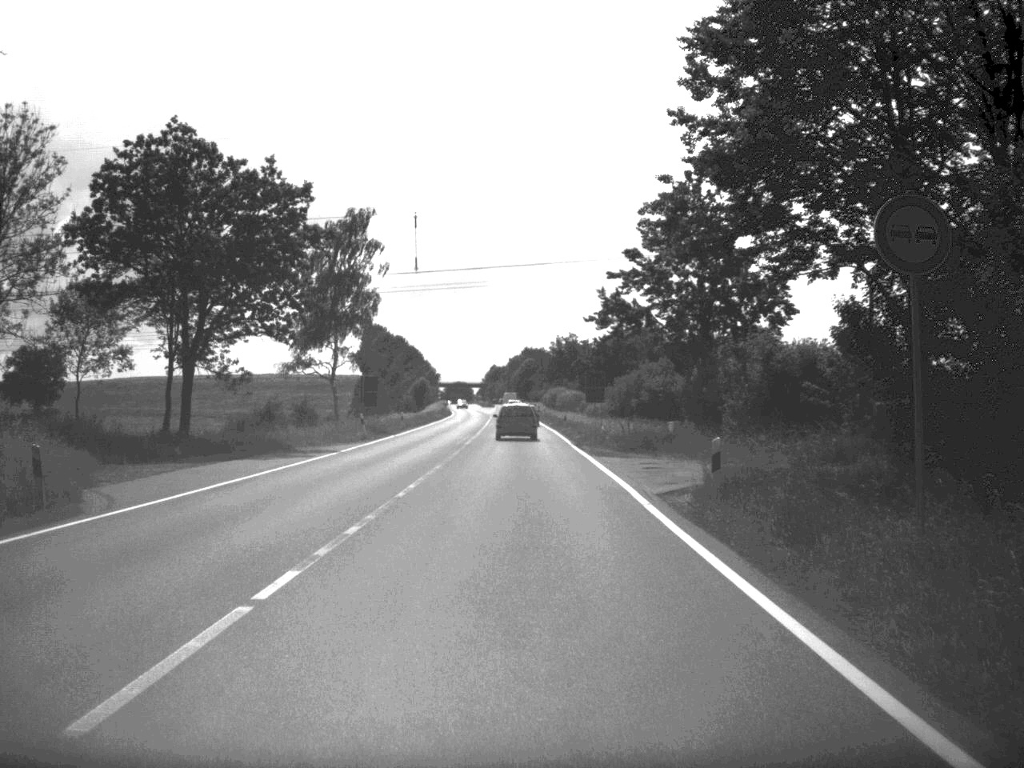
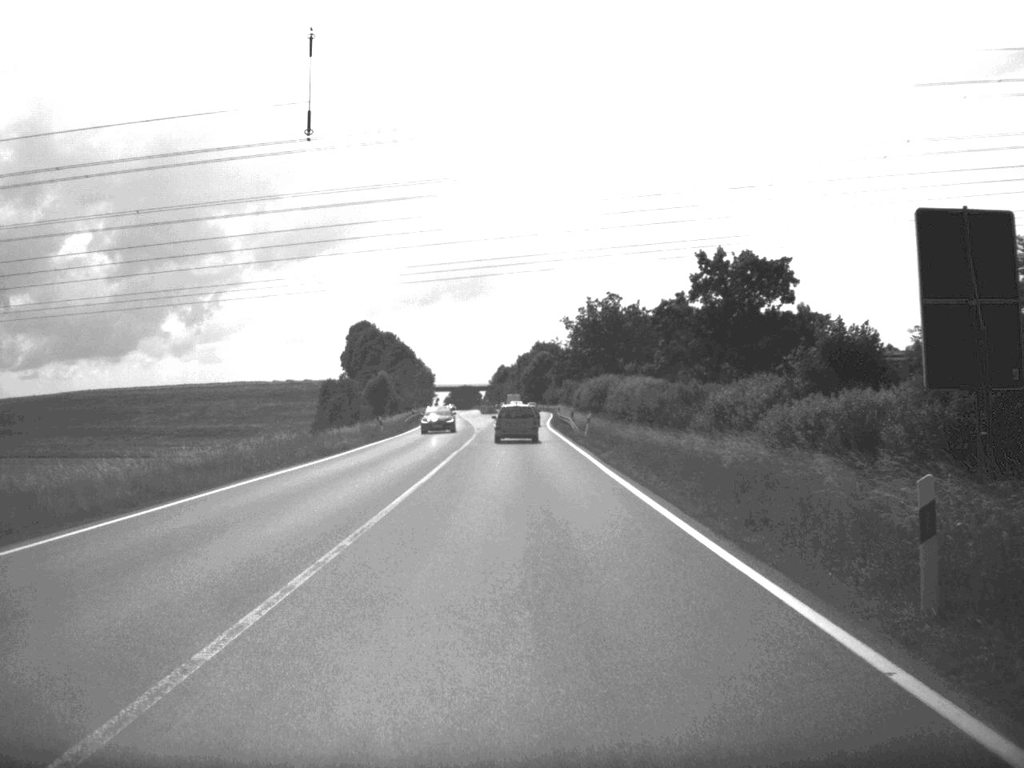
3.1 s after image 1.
(-0.5, +67.2) m; -1°
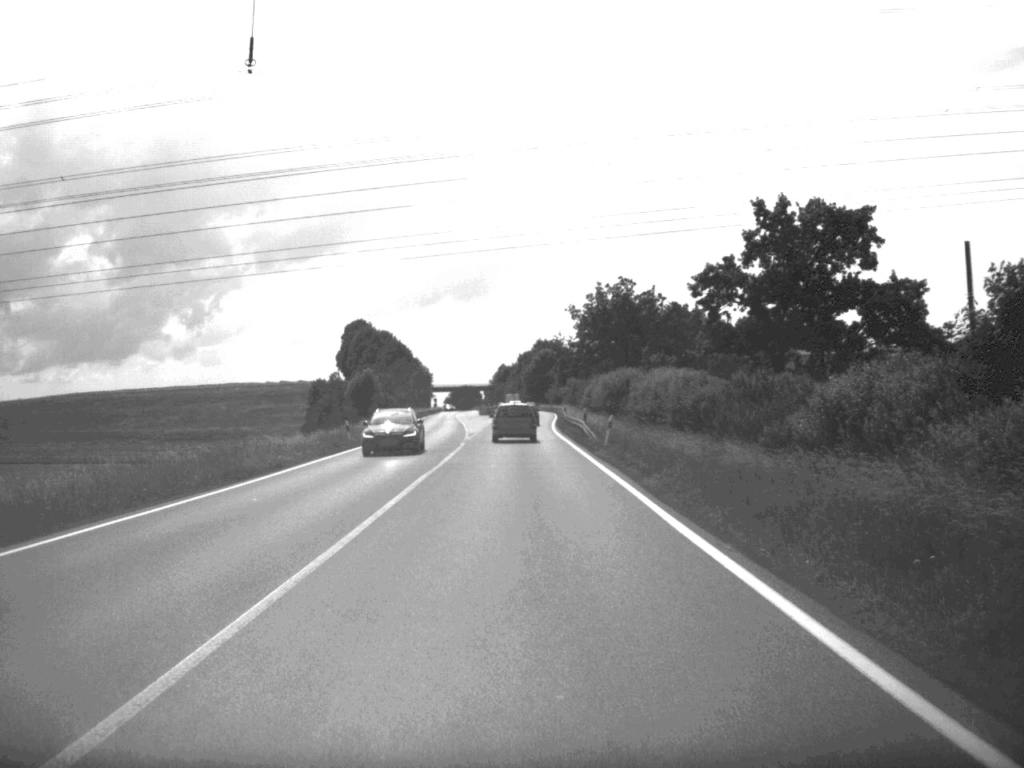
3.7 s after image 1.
(0.0, +13.1) m; 0°
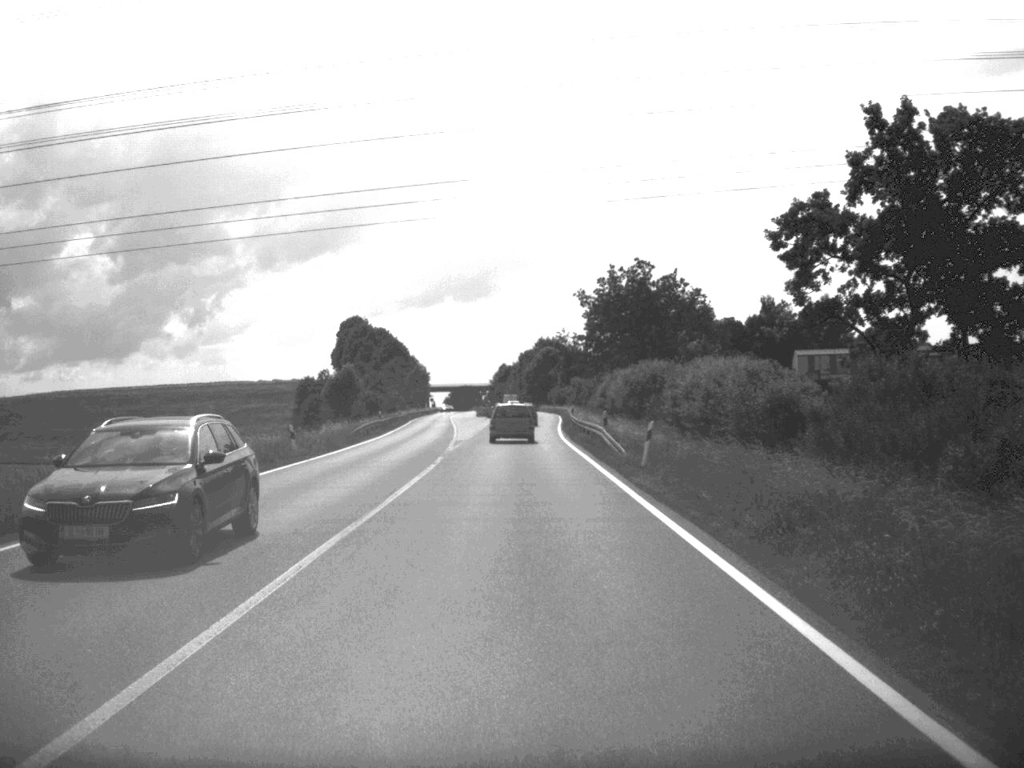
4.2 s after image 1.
(0.0, +13.3) m; 0°
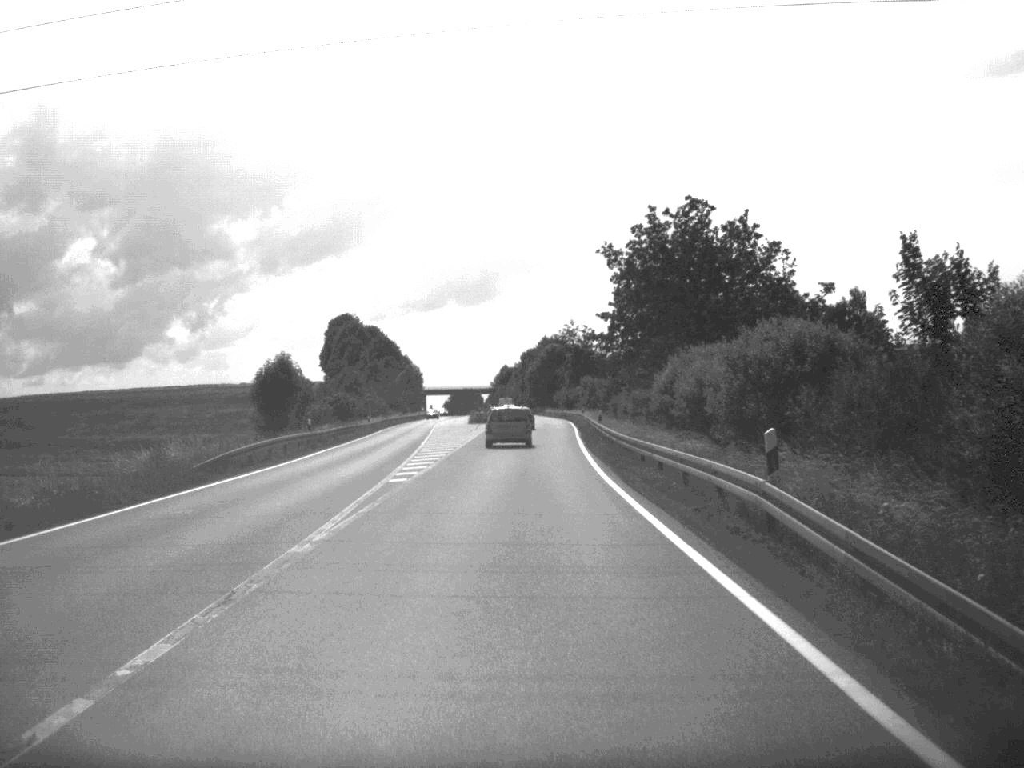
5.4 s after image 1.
(0.0, +27.6) m; 0°
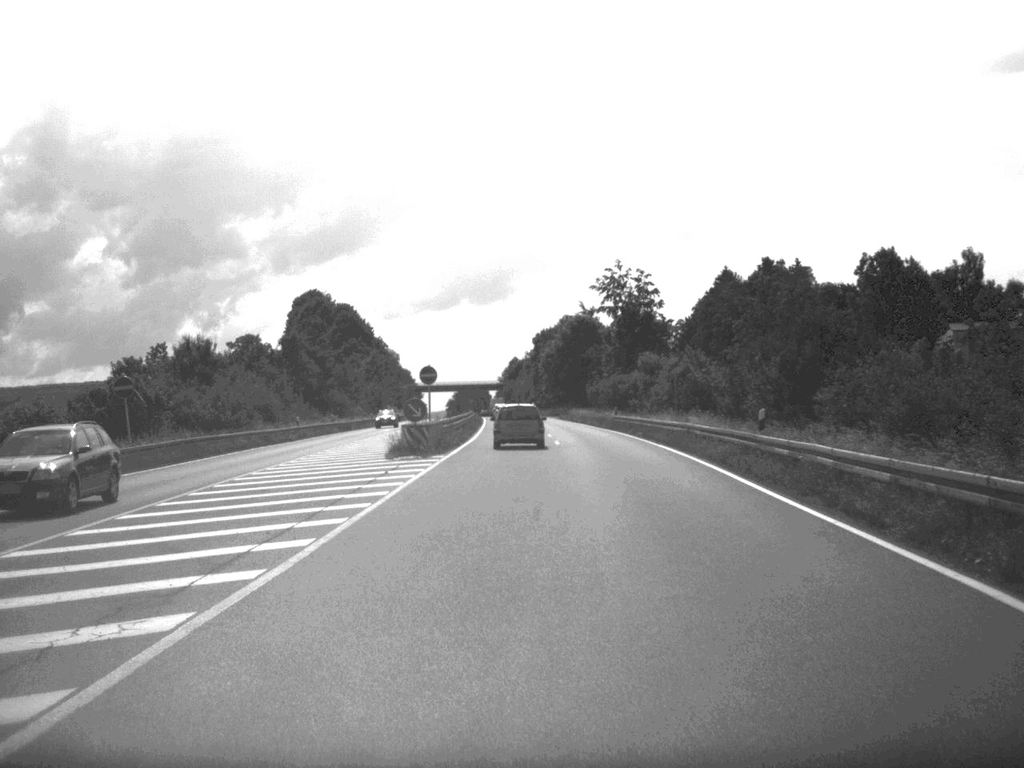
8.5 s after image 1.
(-0.3, +73.4) m; -1°
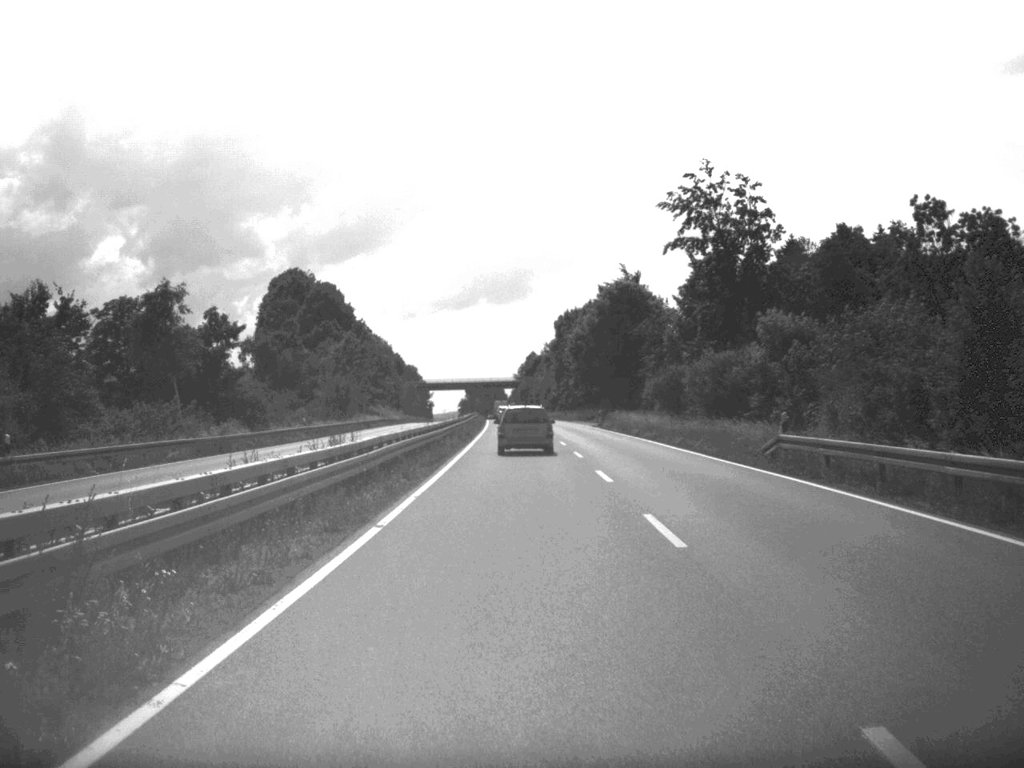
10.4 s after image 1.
(-0.3, +45.6) m; -1°
